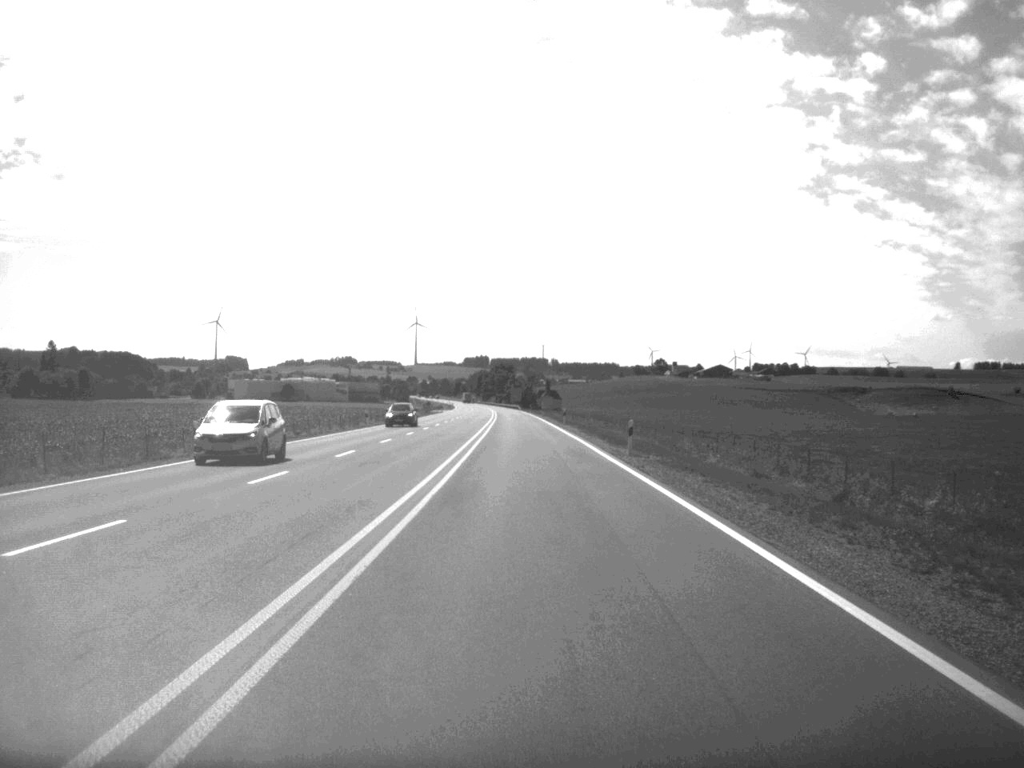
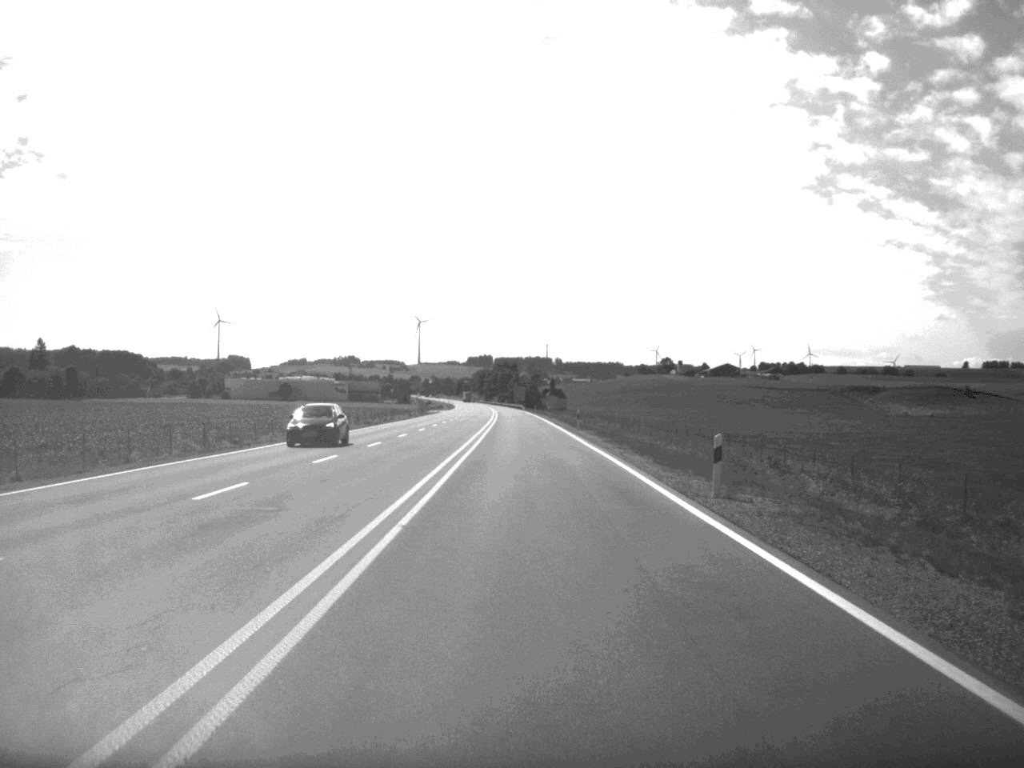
(0.0, +16.1) m; 0°
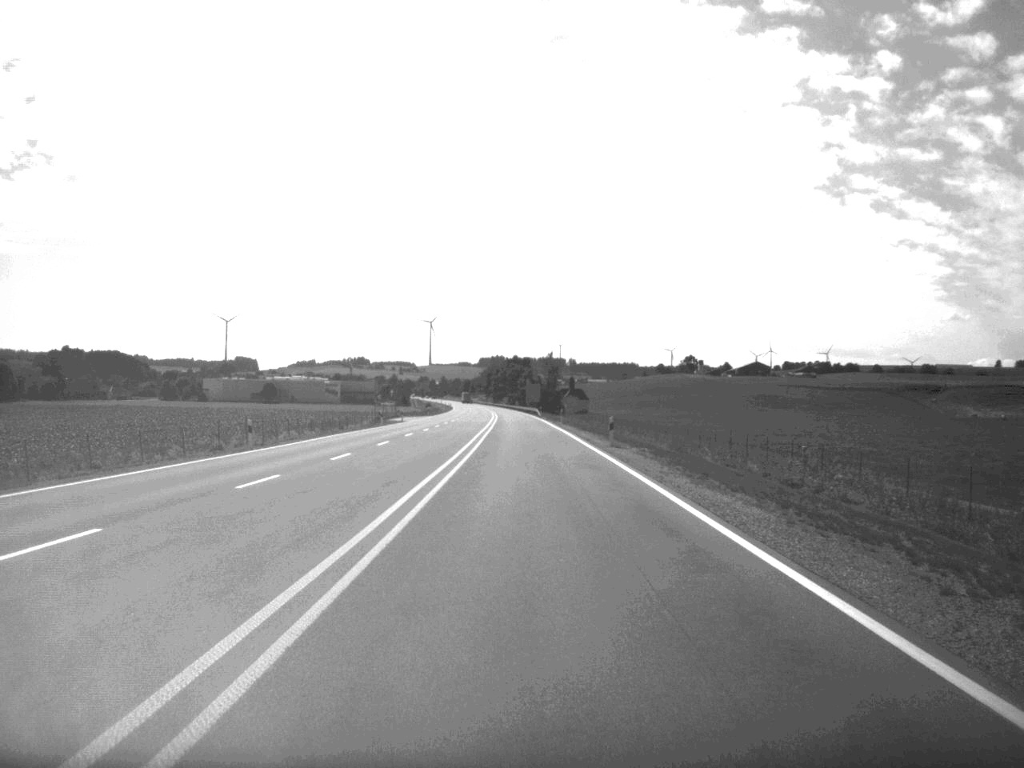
(-0.5, +68.7) m; -1°
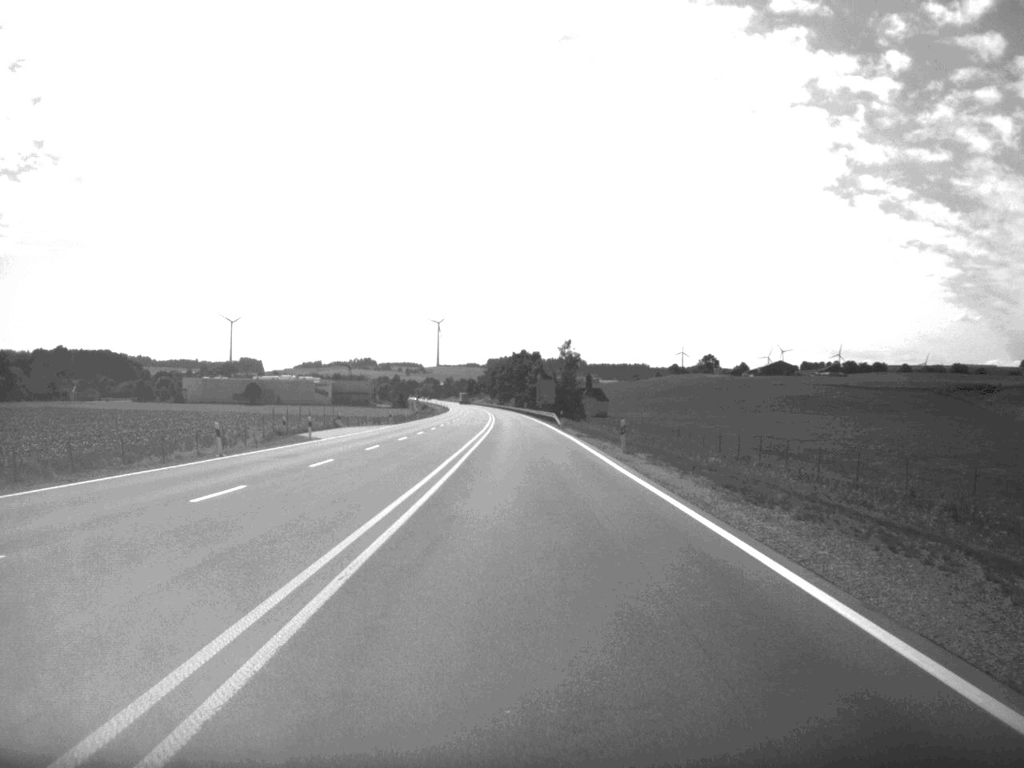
(-0.2, +51.0) m; -1°
